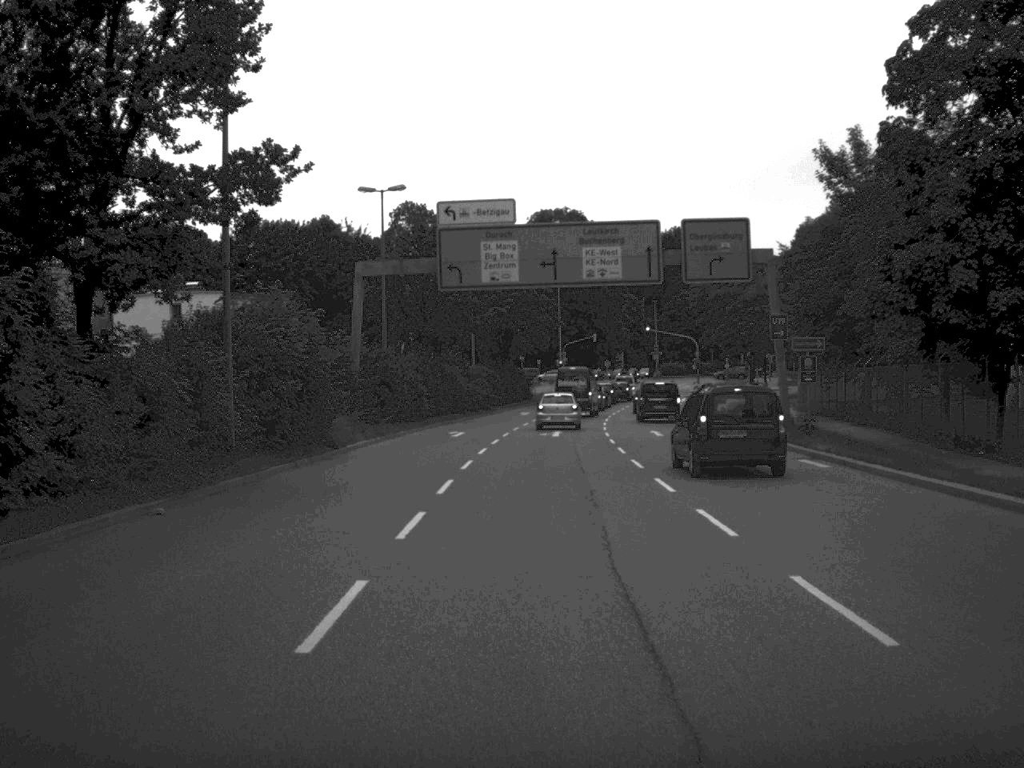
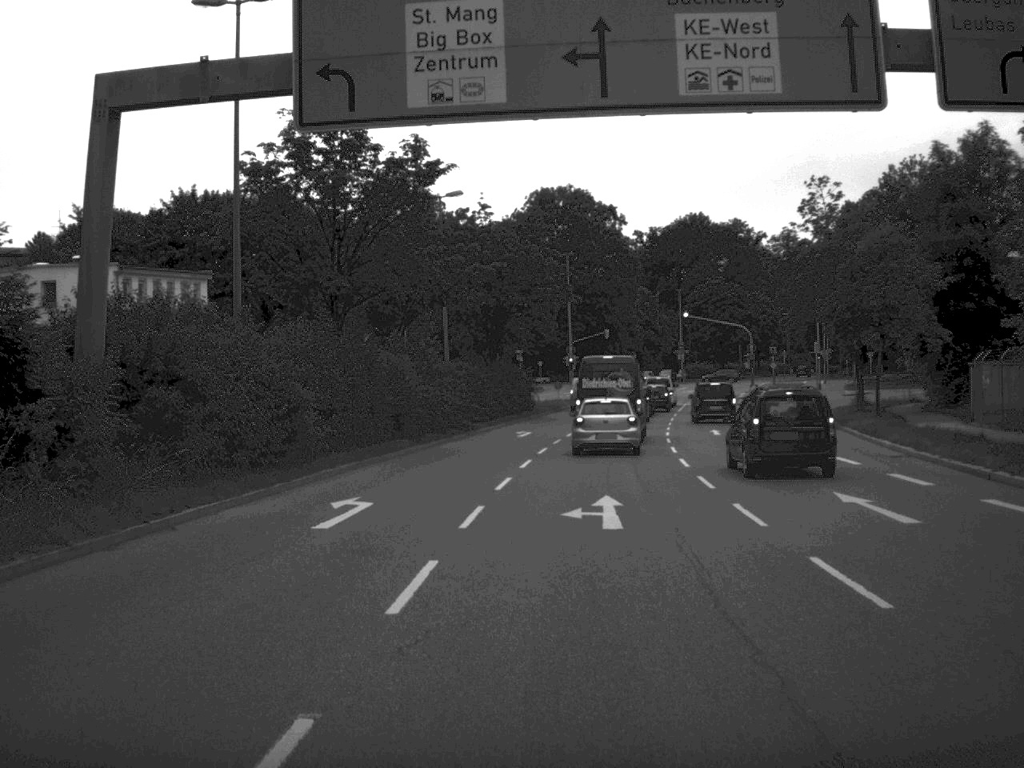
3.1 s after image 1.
(-0.1, +28.0) m; 0°
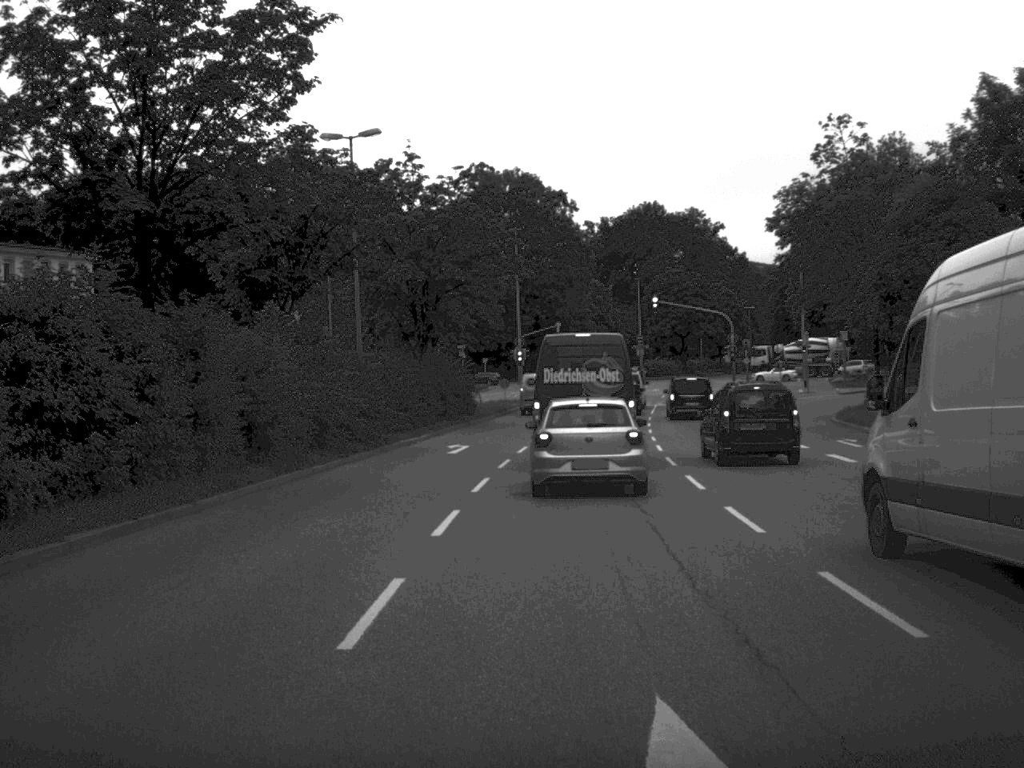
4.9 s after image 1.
(+0.2, +13.1) m; +2°
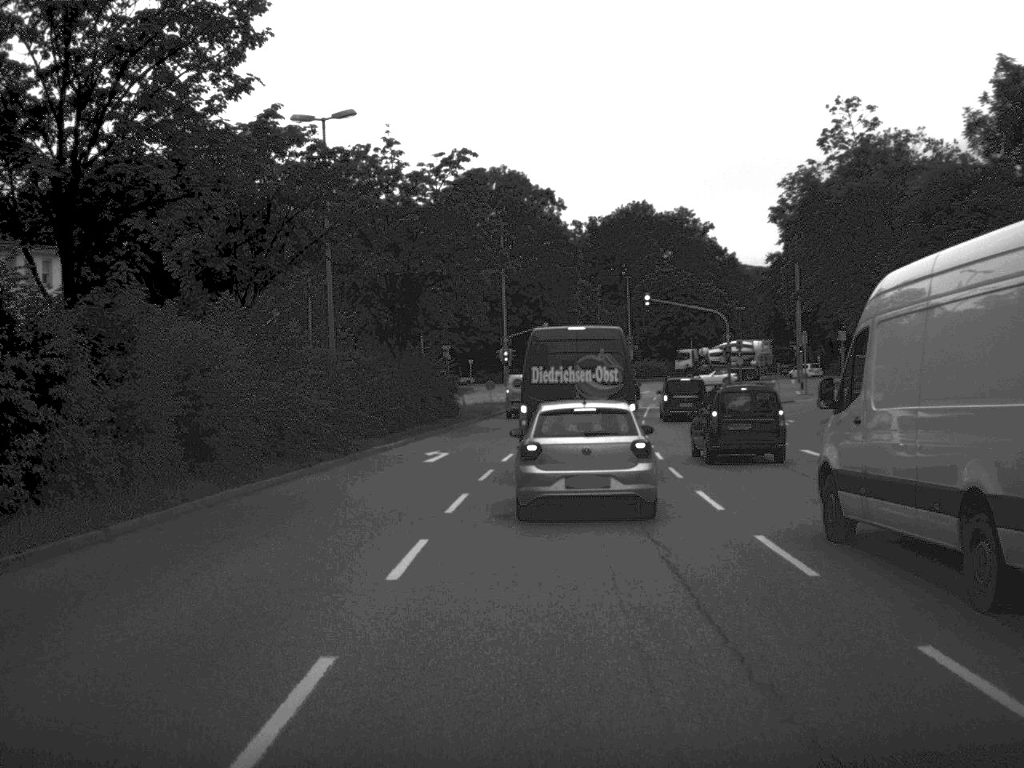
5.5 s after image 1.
(0.0, +3.1) m; +1°
